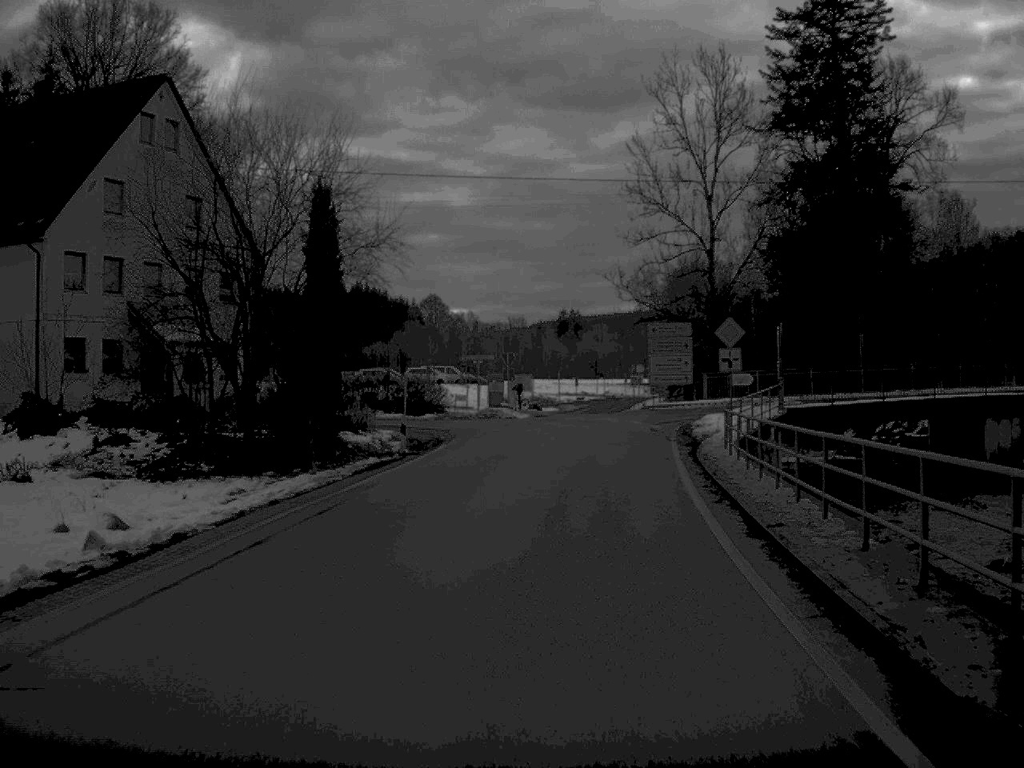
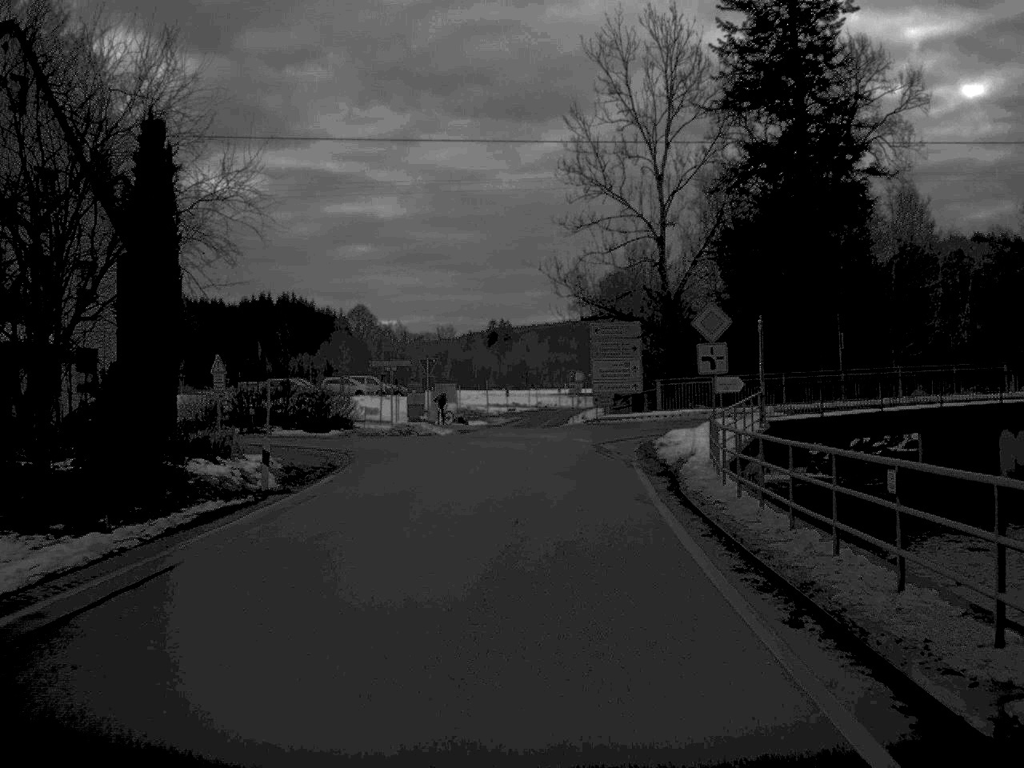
(+0.2, +8.7) m; +3°
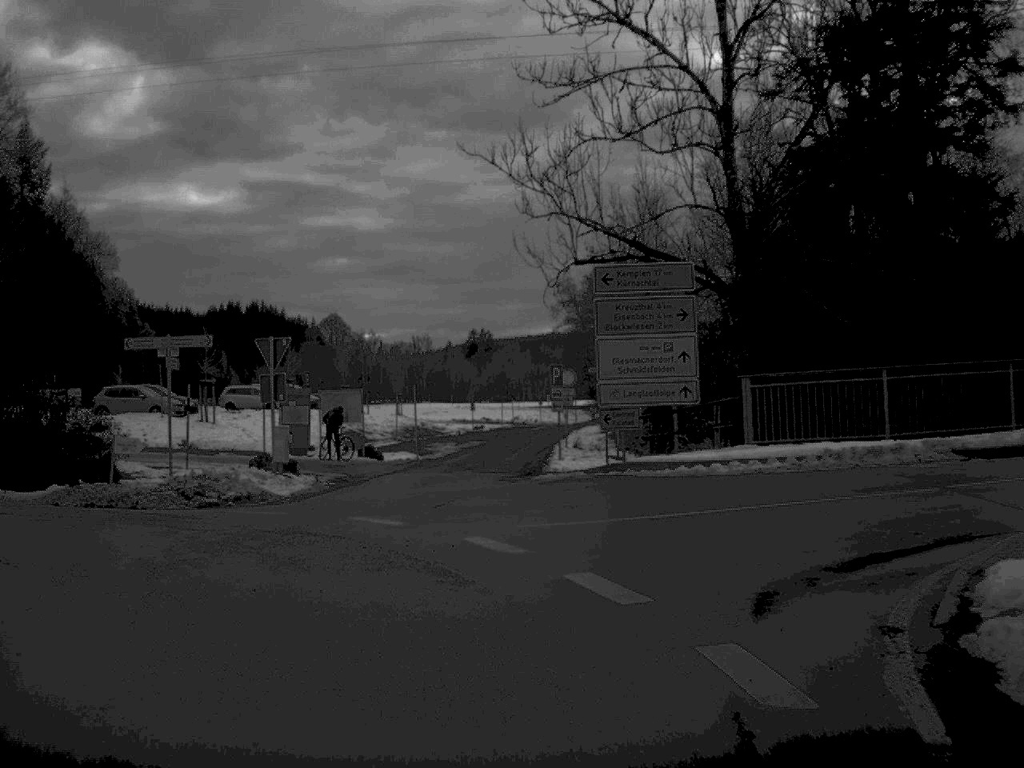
(+0.8, +26.6) m; 0°
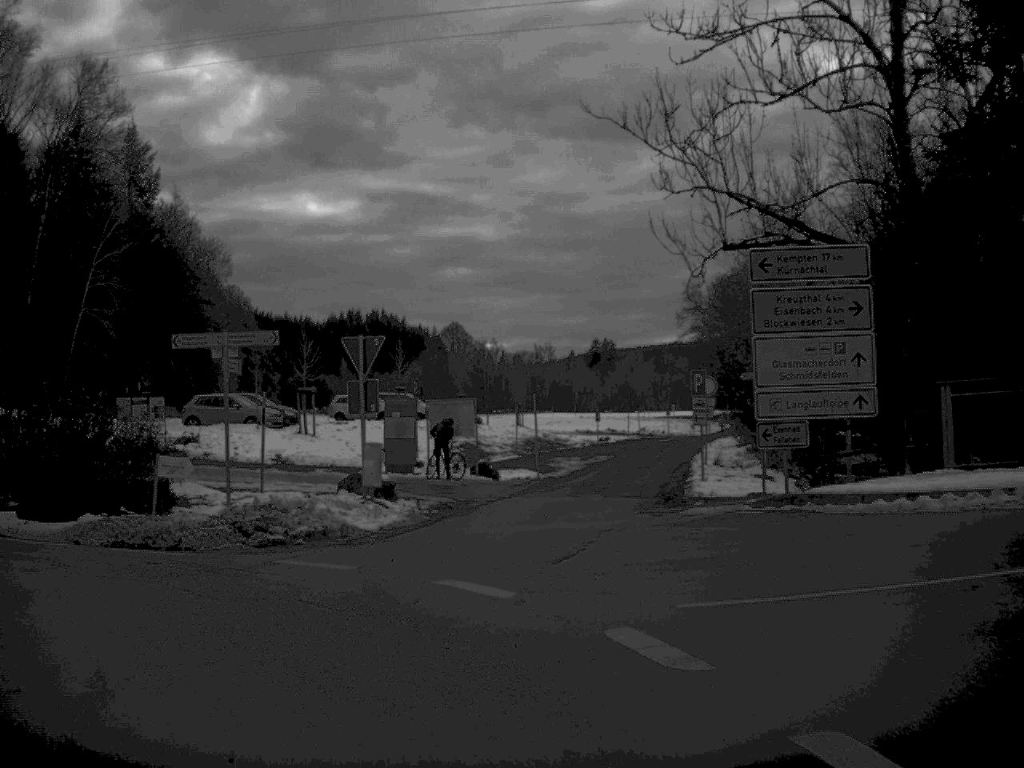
(-0.2, +4.6) m; -6°
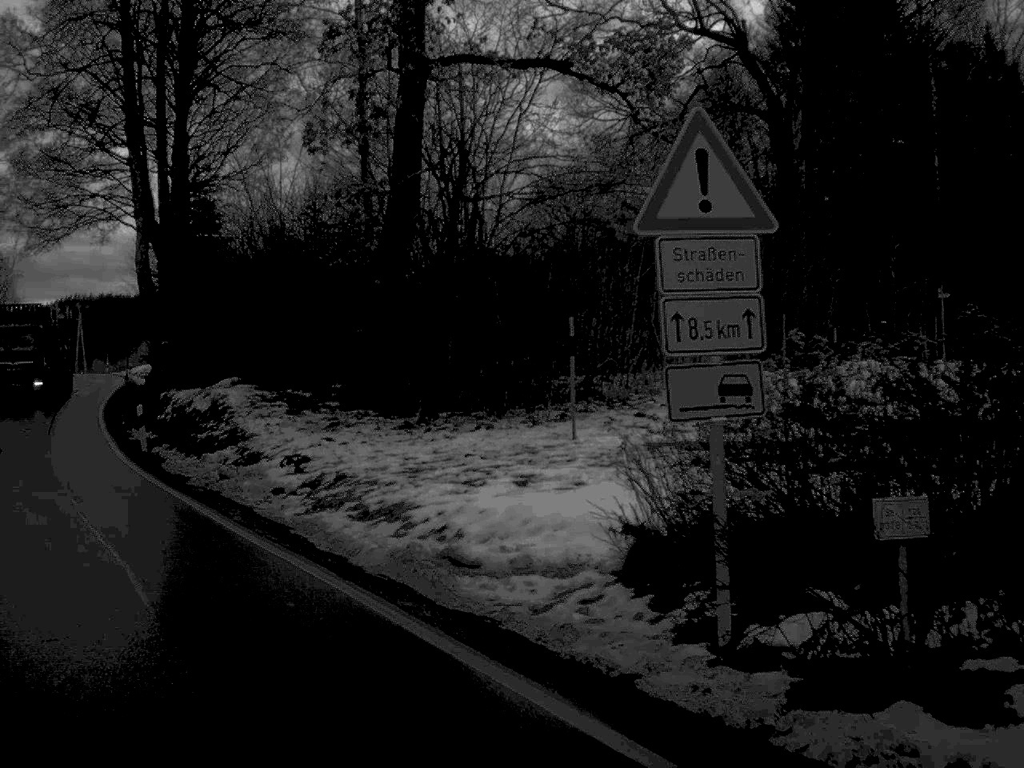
(-5.7, +13.9) m; -46°
